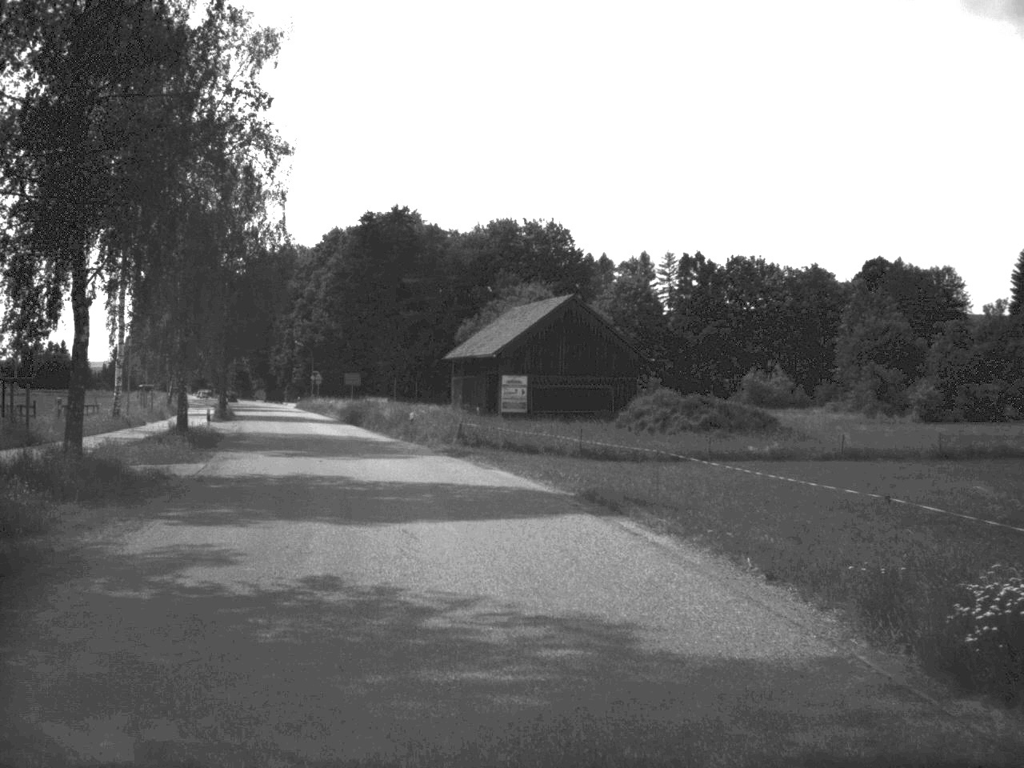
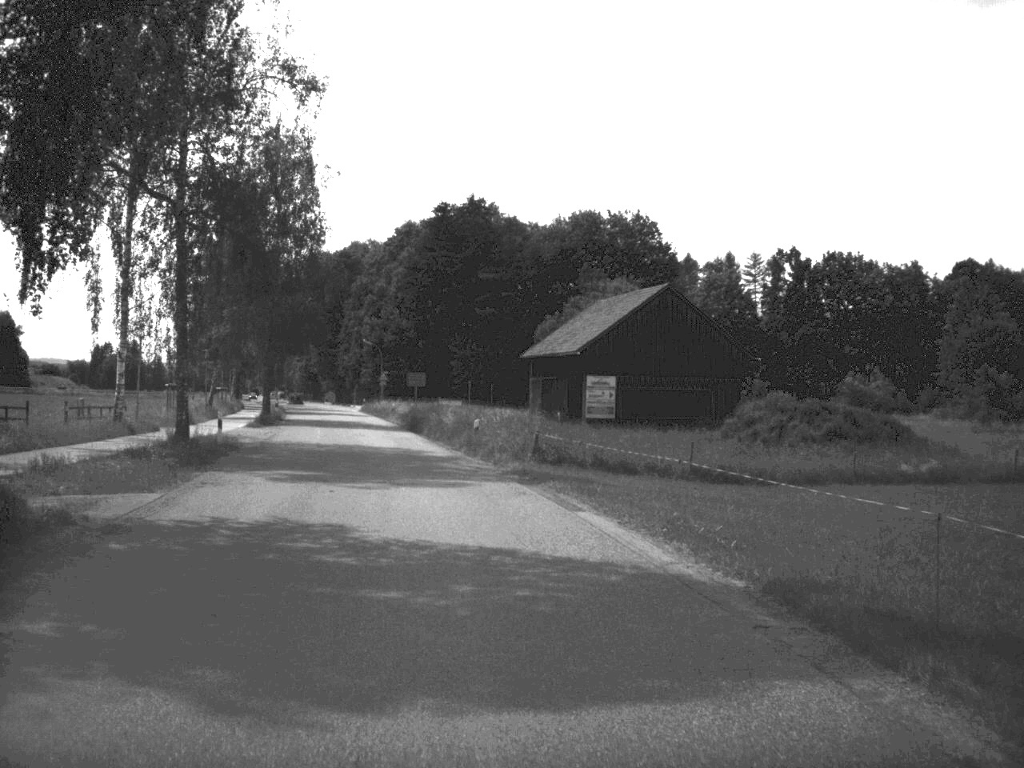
(-0.3, +9.4) m; -4°
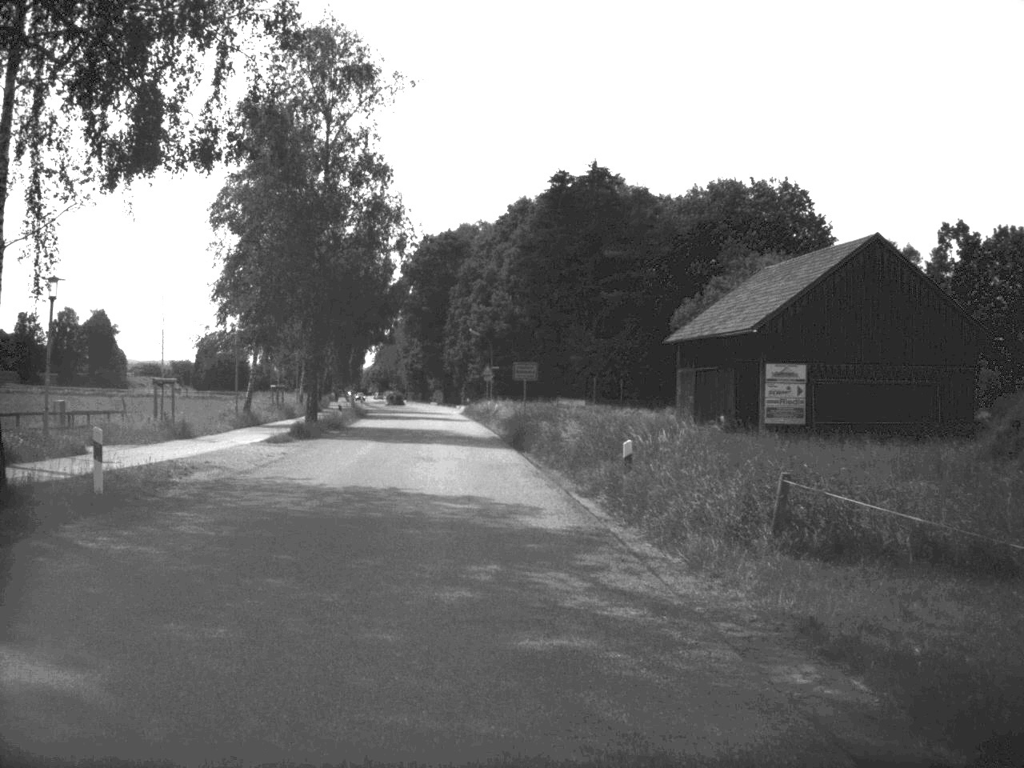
(-1.0, +19.0) m; -5°
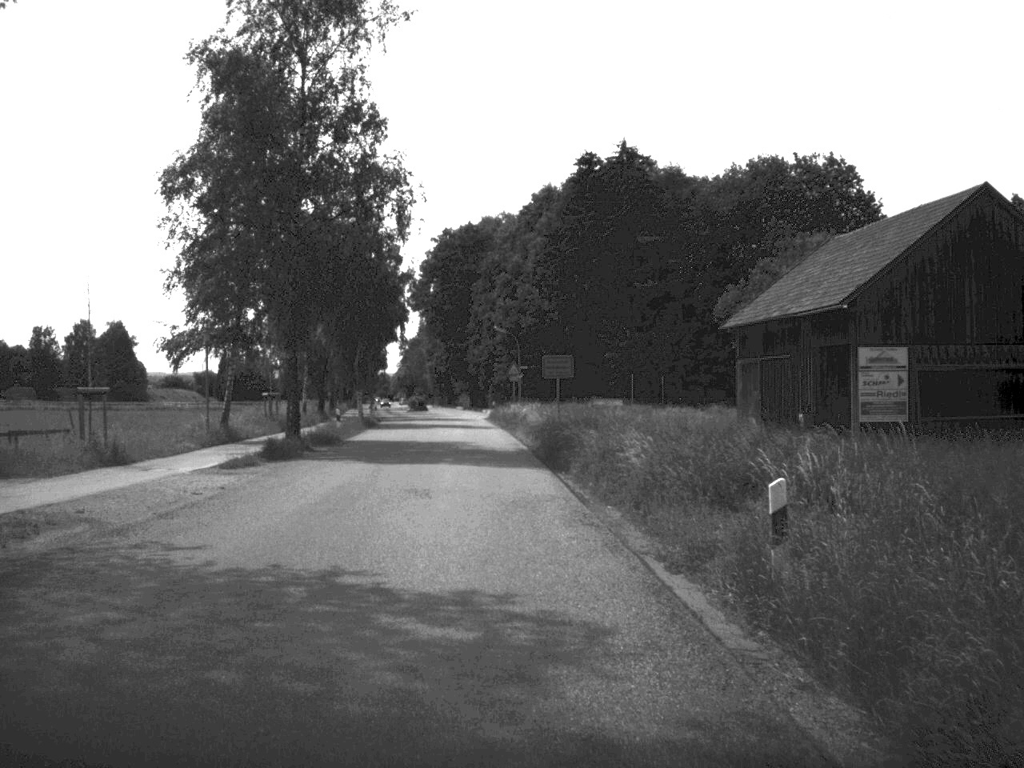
(-0.1, +9.2) m; -1°
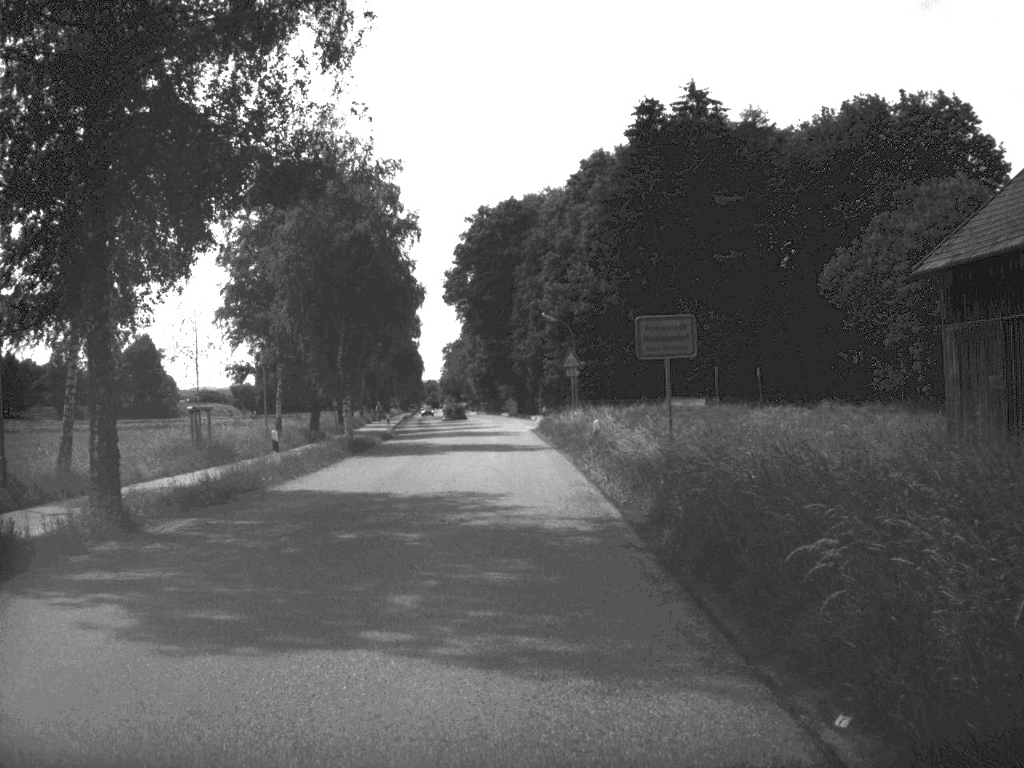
(-0.5, +20.3) m; -2°
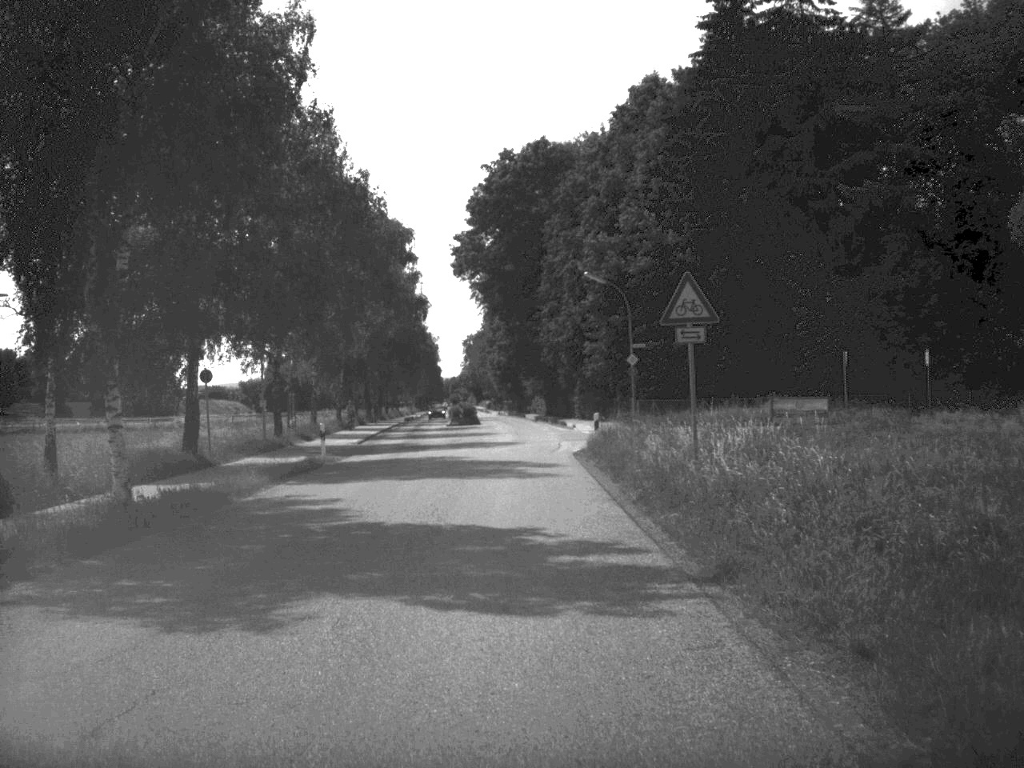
(-0.3, +26.9) m; -1°
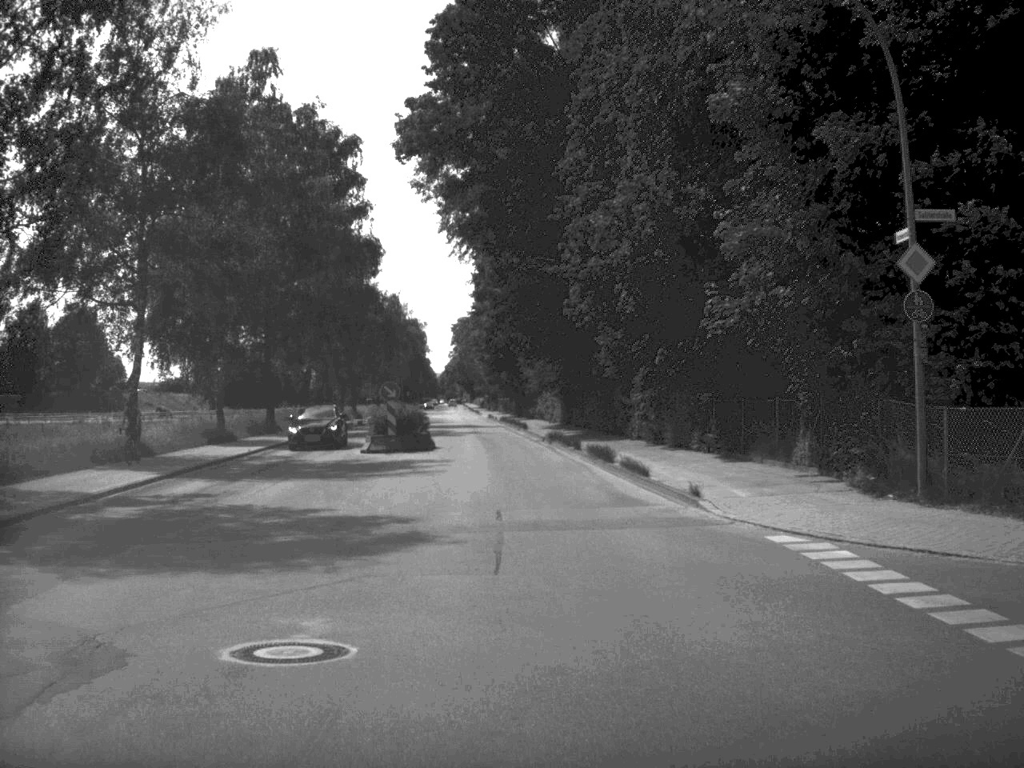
(-0.2, +43.2) m; 0°
